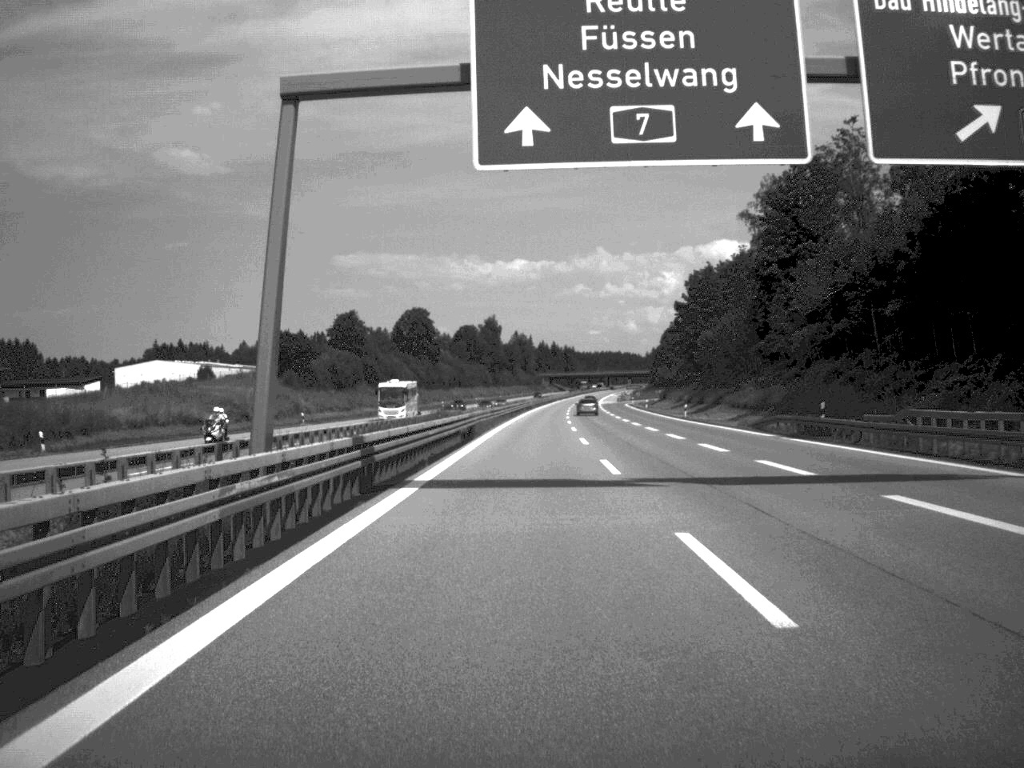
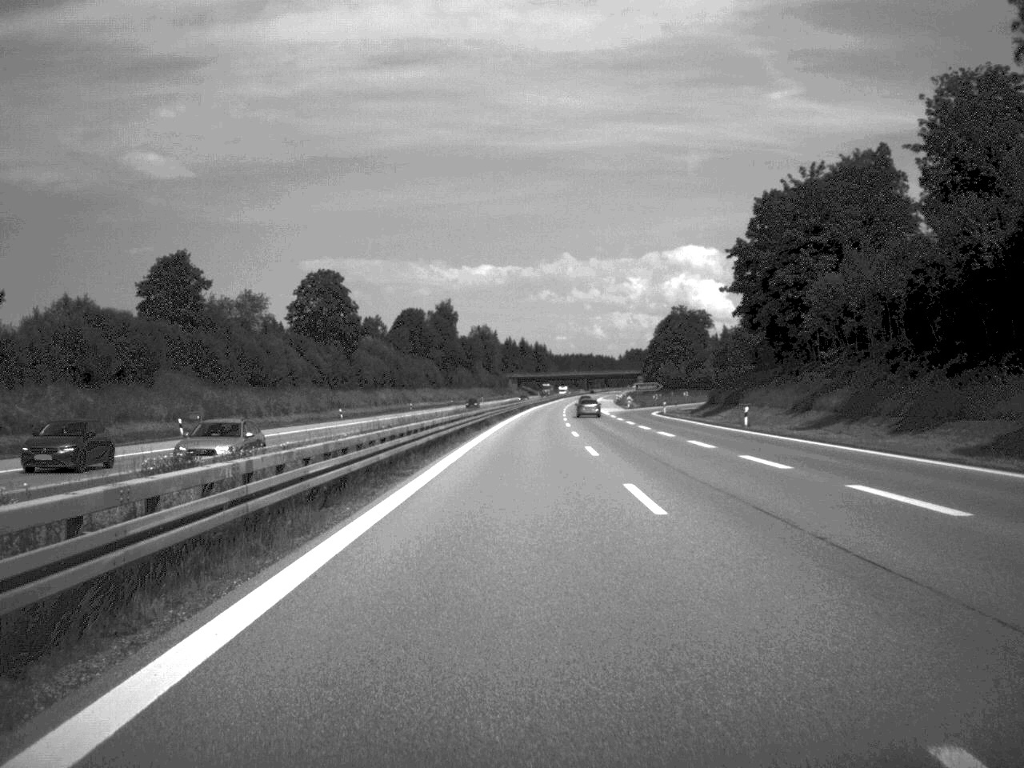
(+1.0, +79.9) m; +1°
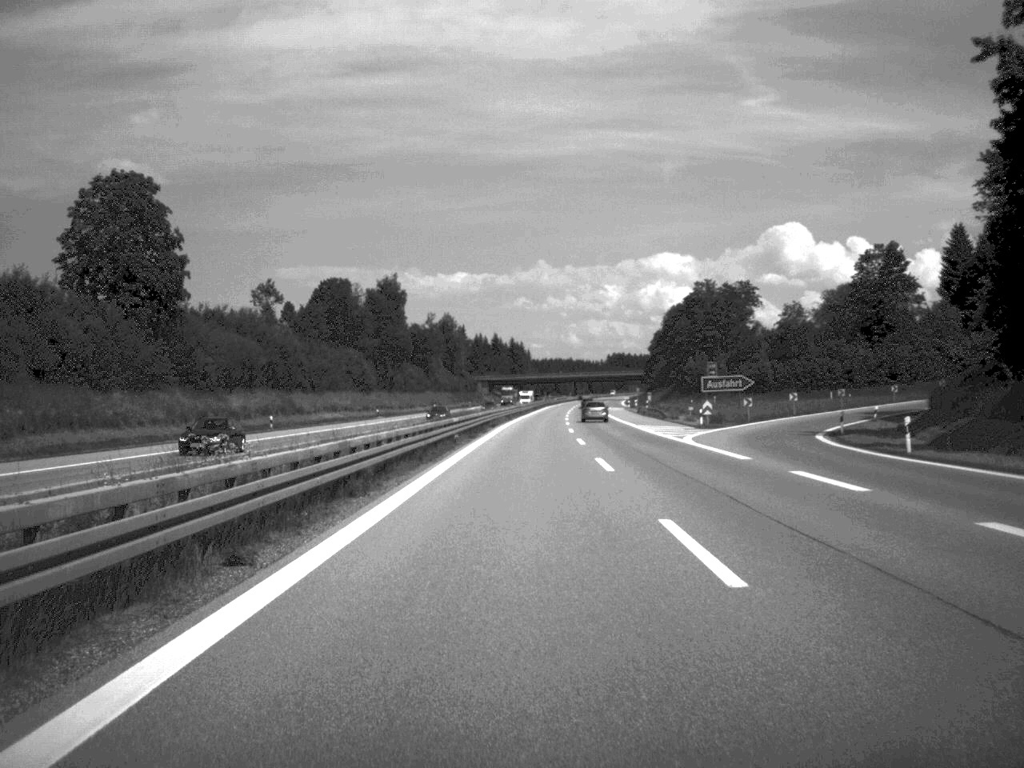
(+0.7, +77.5) m; +1°
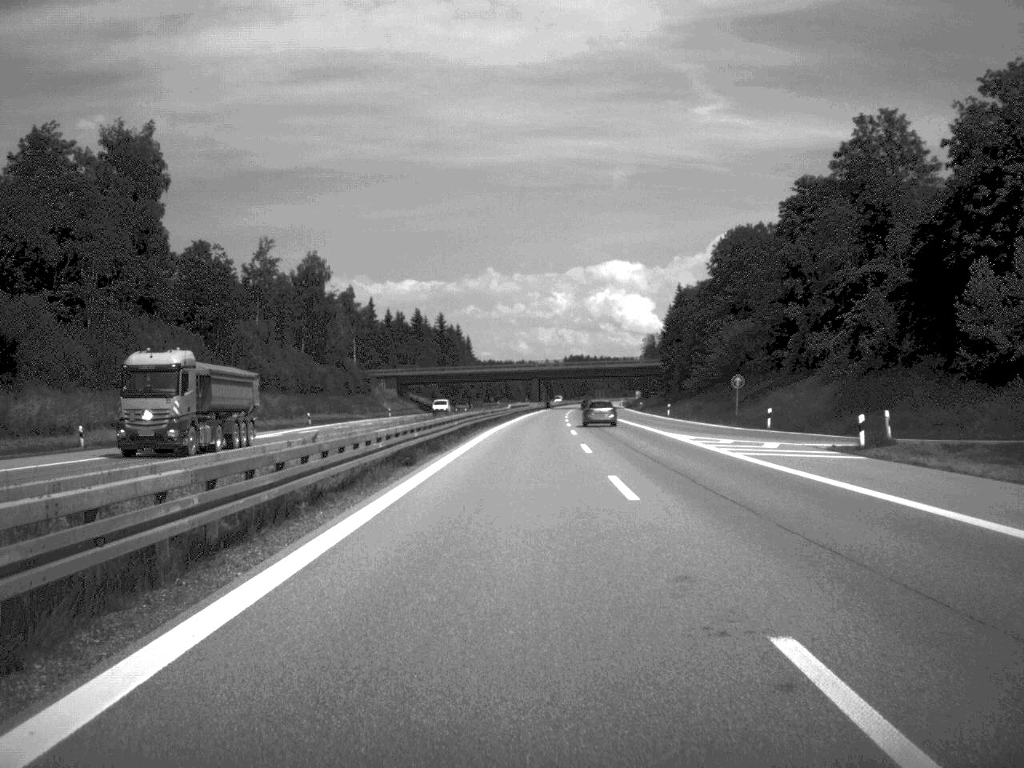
(+2.8, +132.3) m; +2°
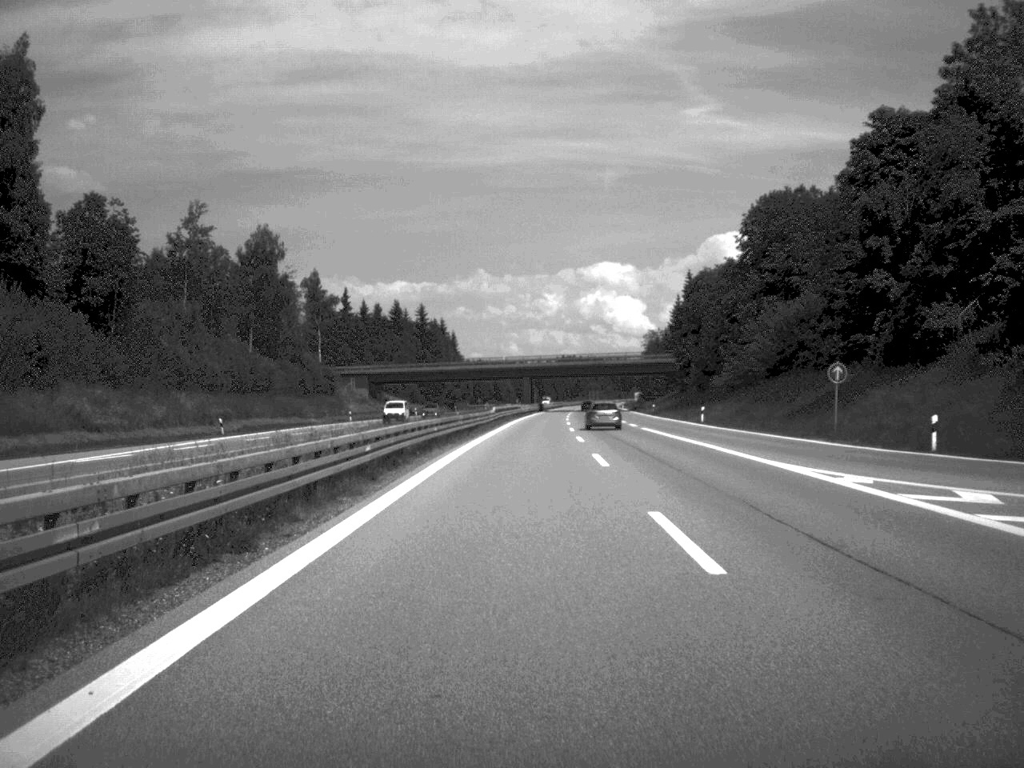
(+0.1, +26.2) m; 0°
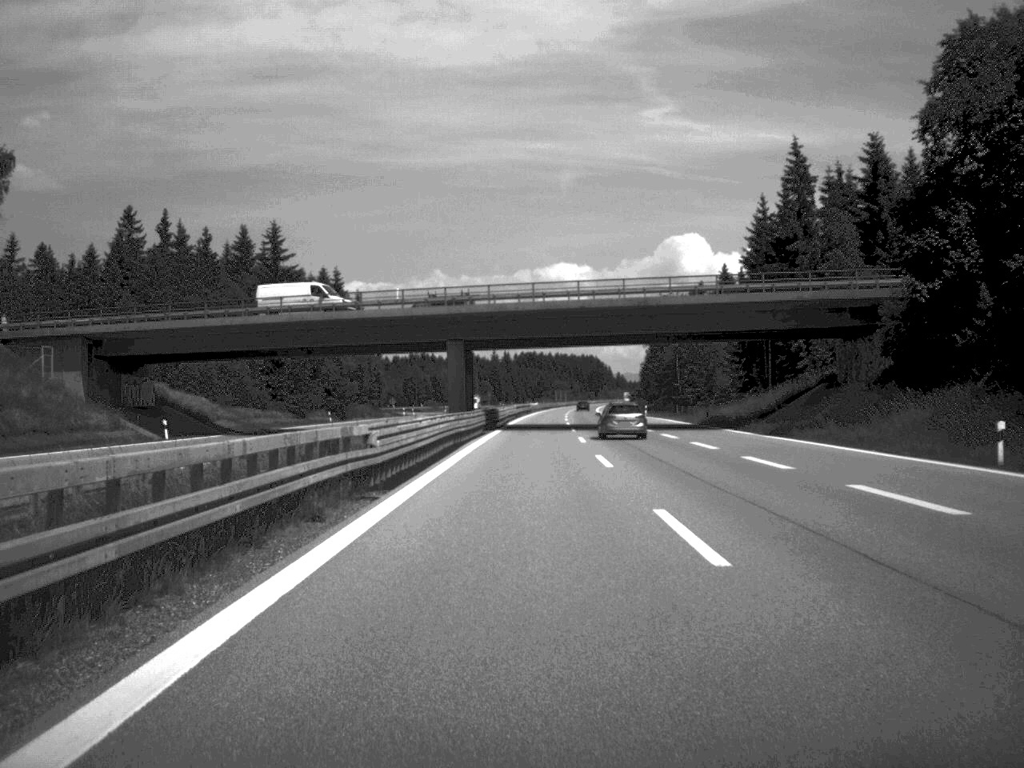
(+1.6, +105.6) m; +2°
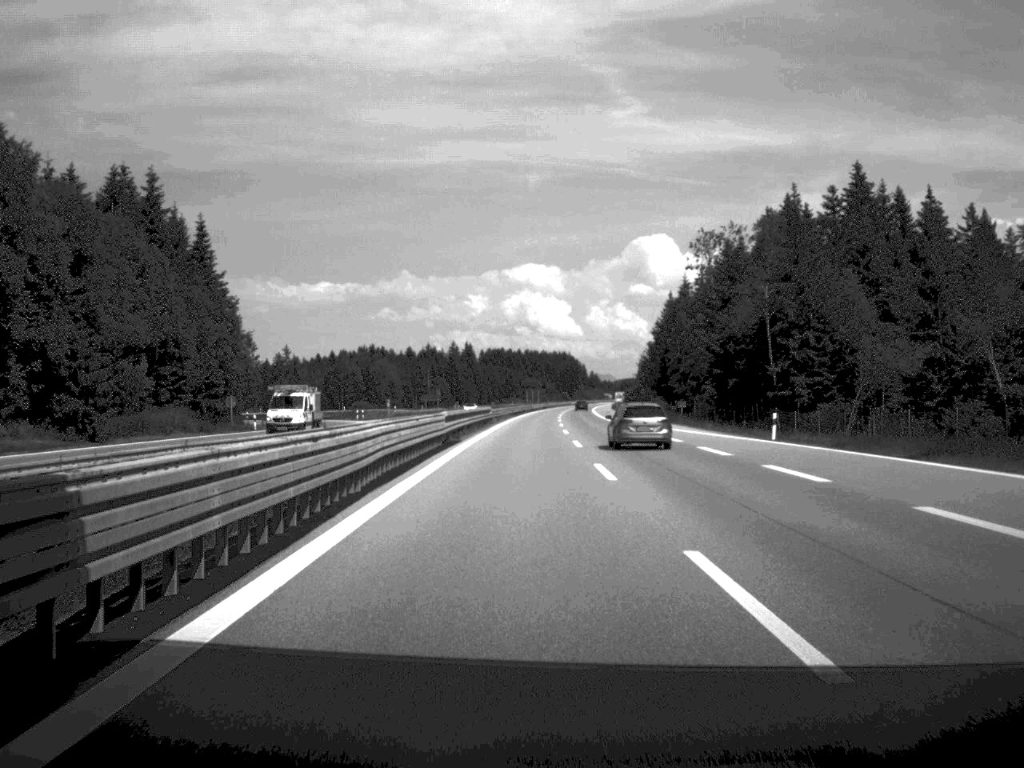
(+0.9, +75.7) m; +1°
